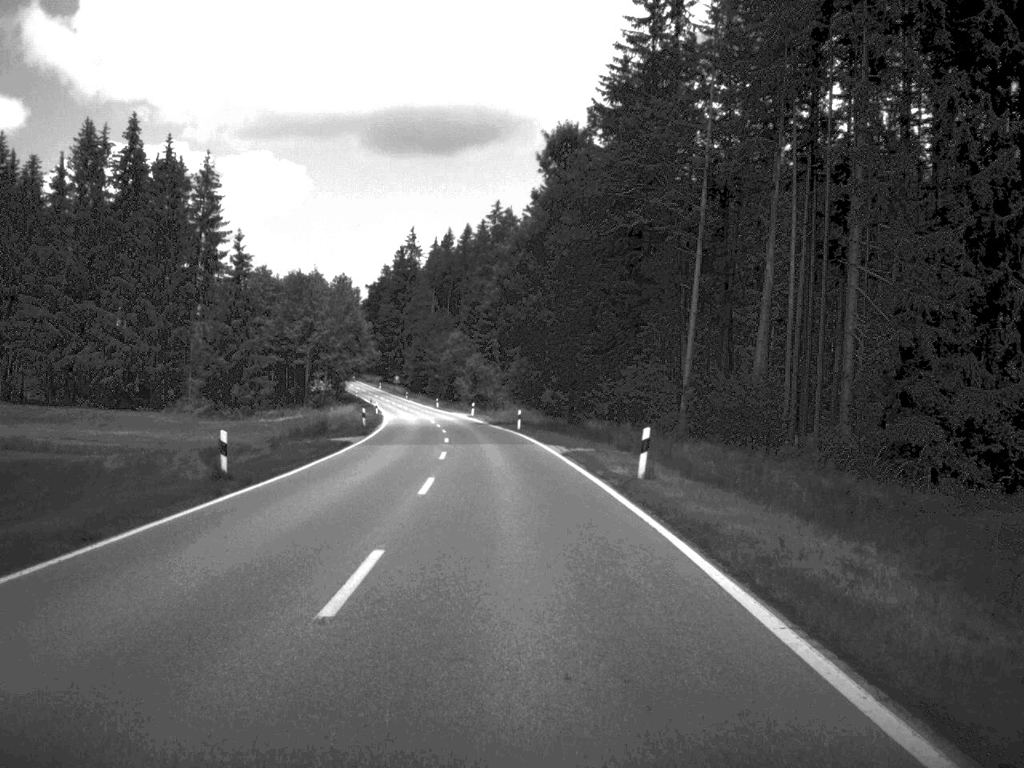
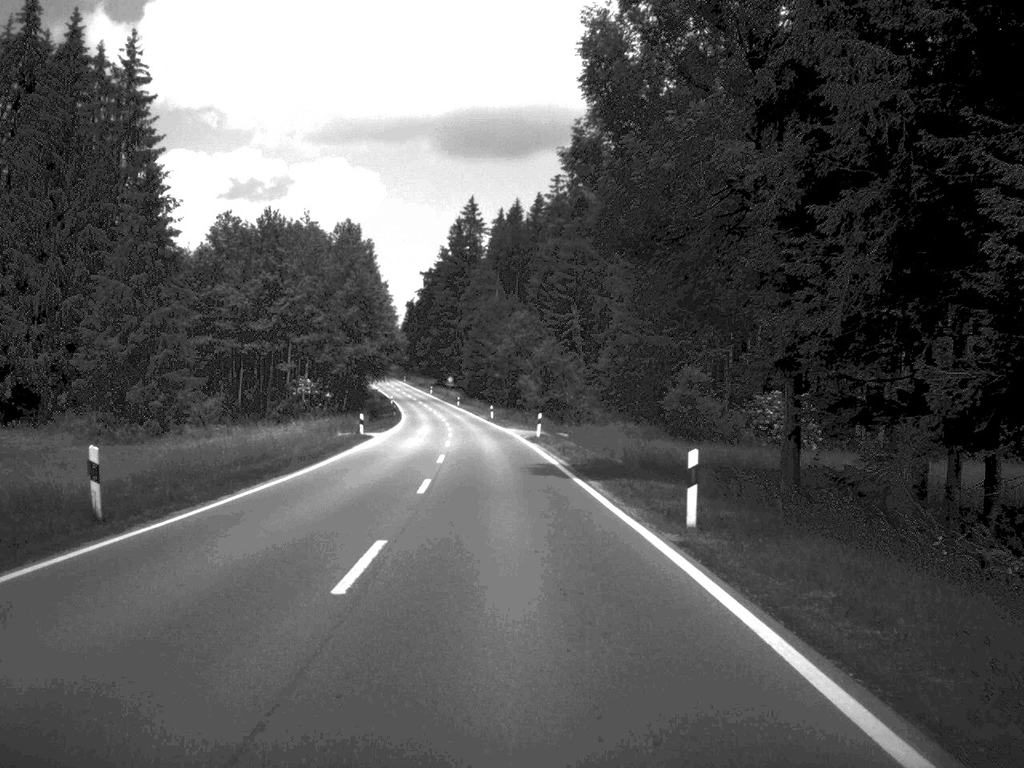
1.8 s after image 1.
(-1.4, +46.5) m; -4°
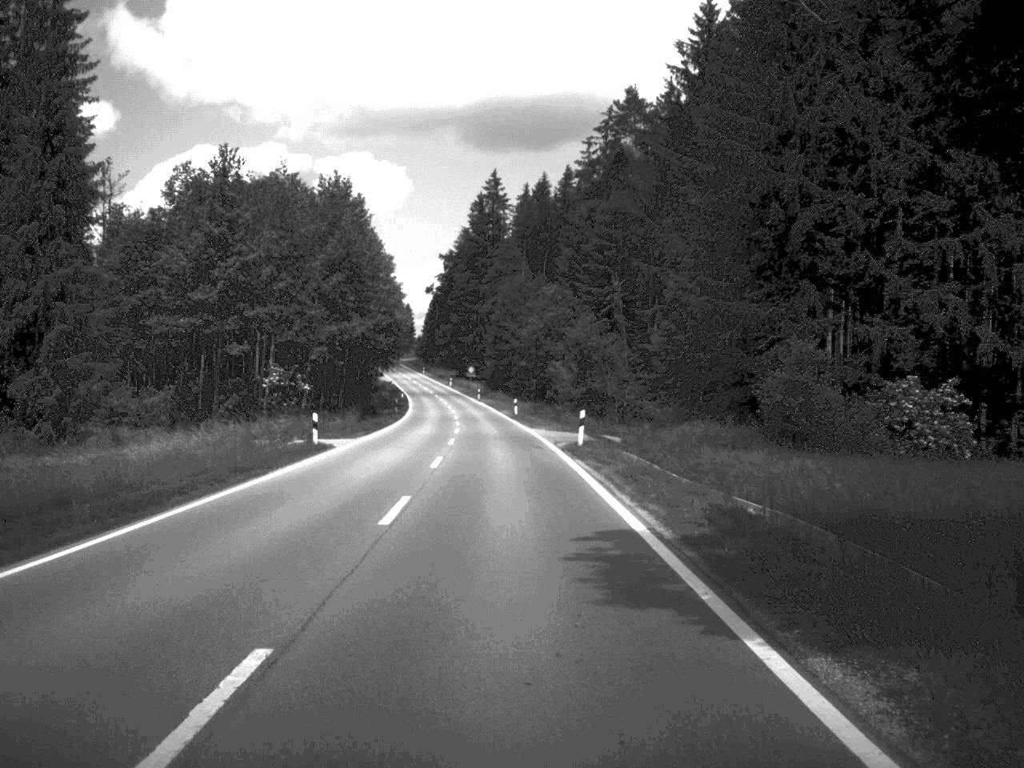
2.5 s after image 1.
(-0.2, +18.4) m; -1°
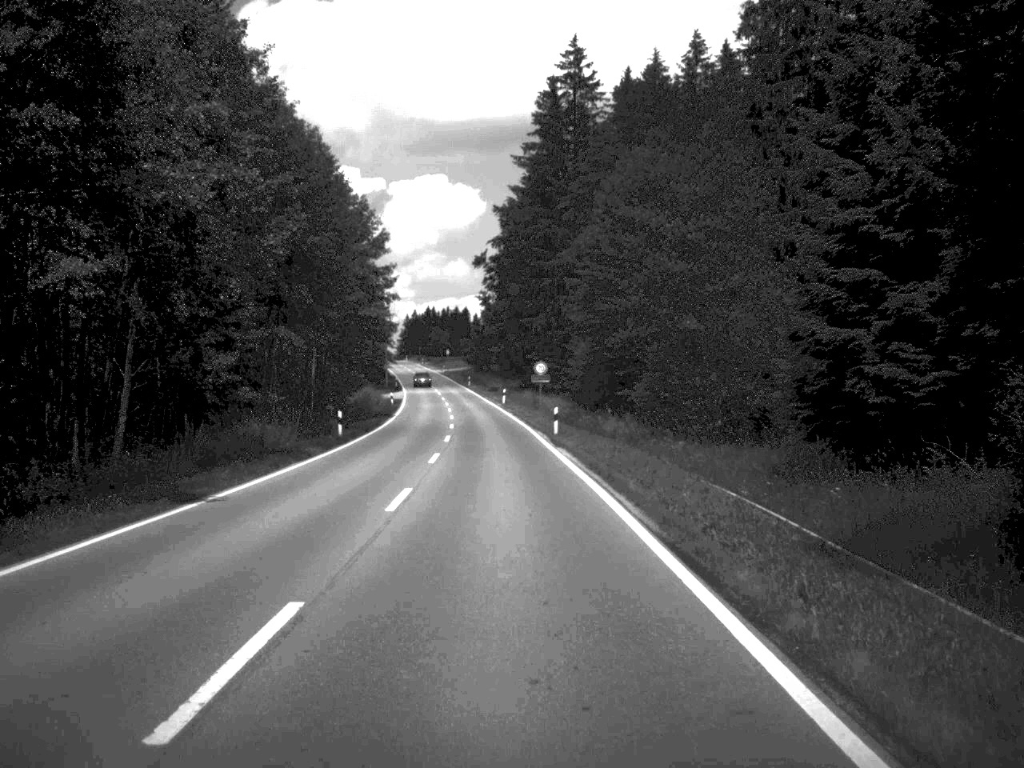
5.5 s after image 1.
(-2.9, +80.9) m; -4°
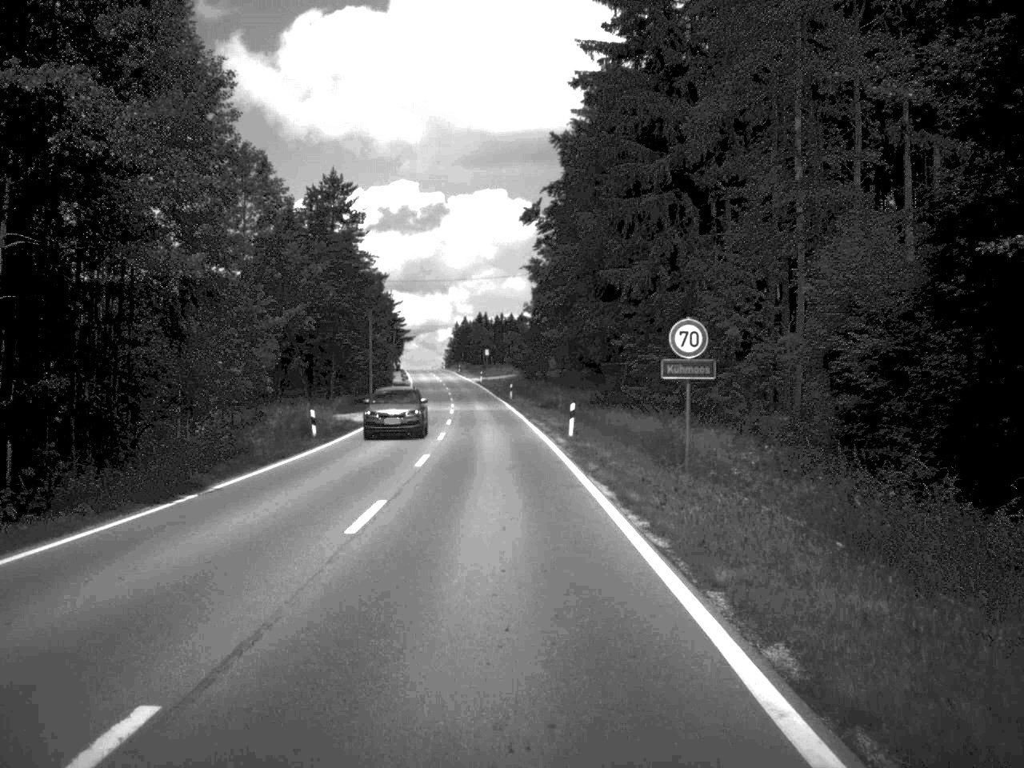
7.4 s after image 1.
(-1.2, +50.5) m; -3°
